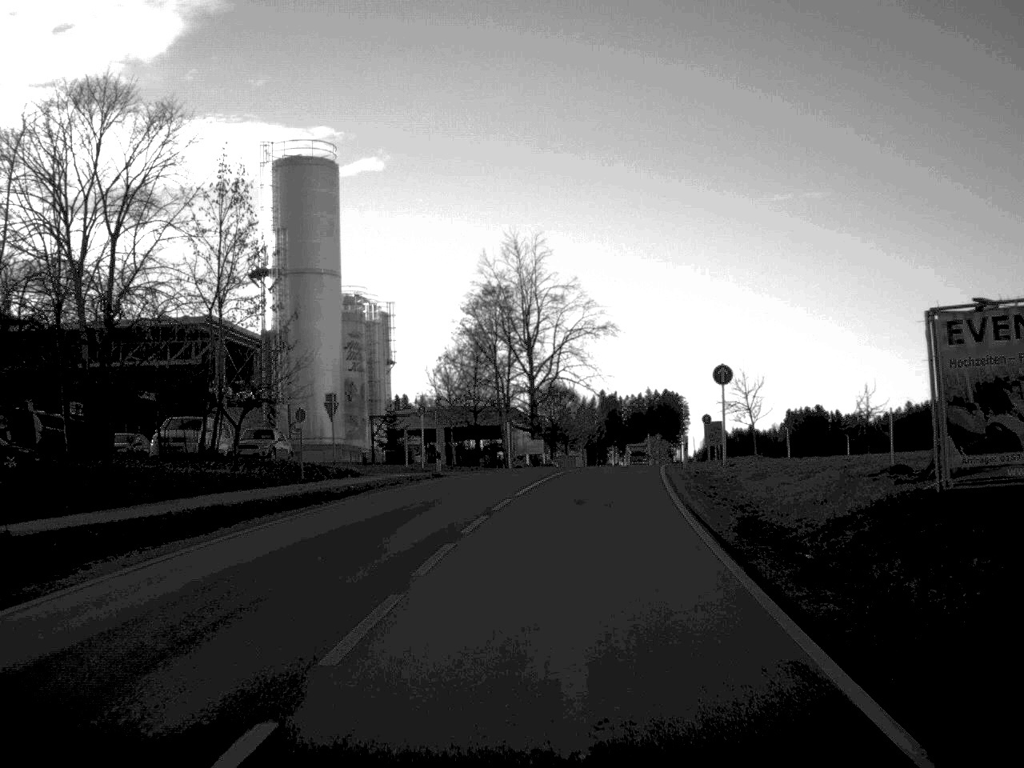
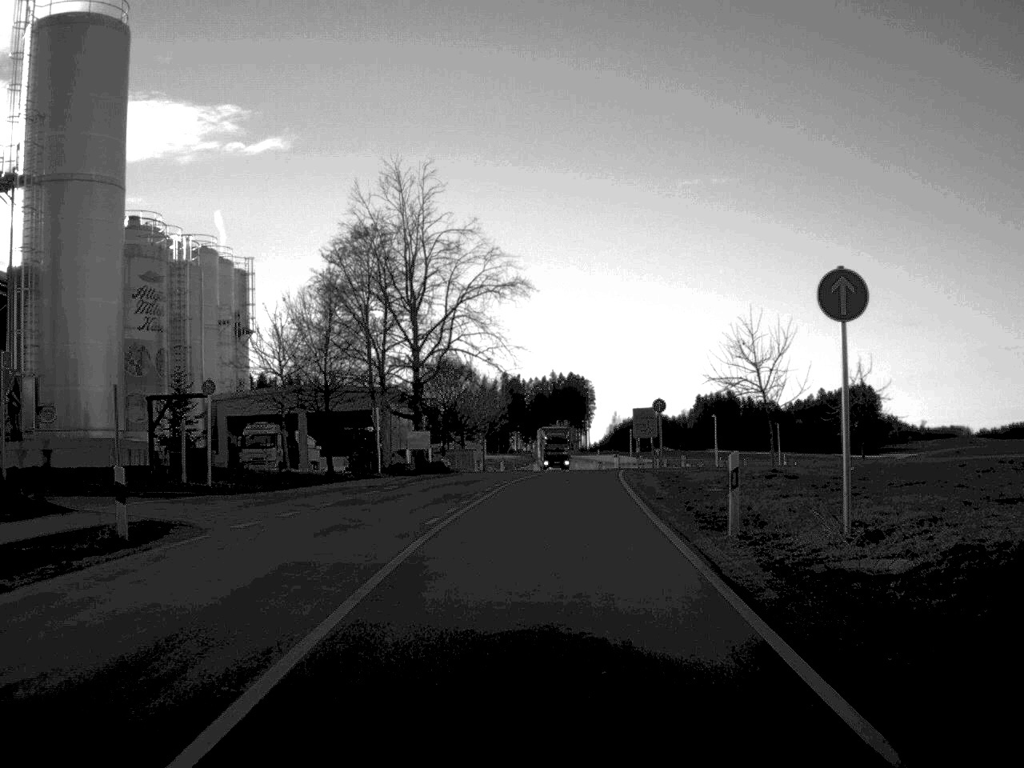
(+1.0, +23.9) m; +4°
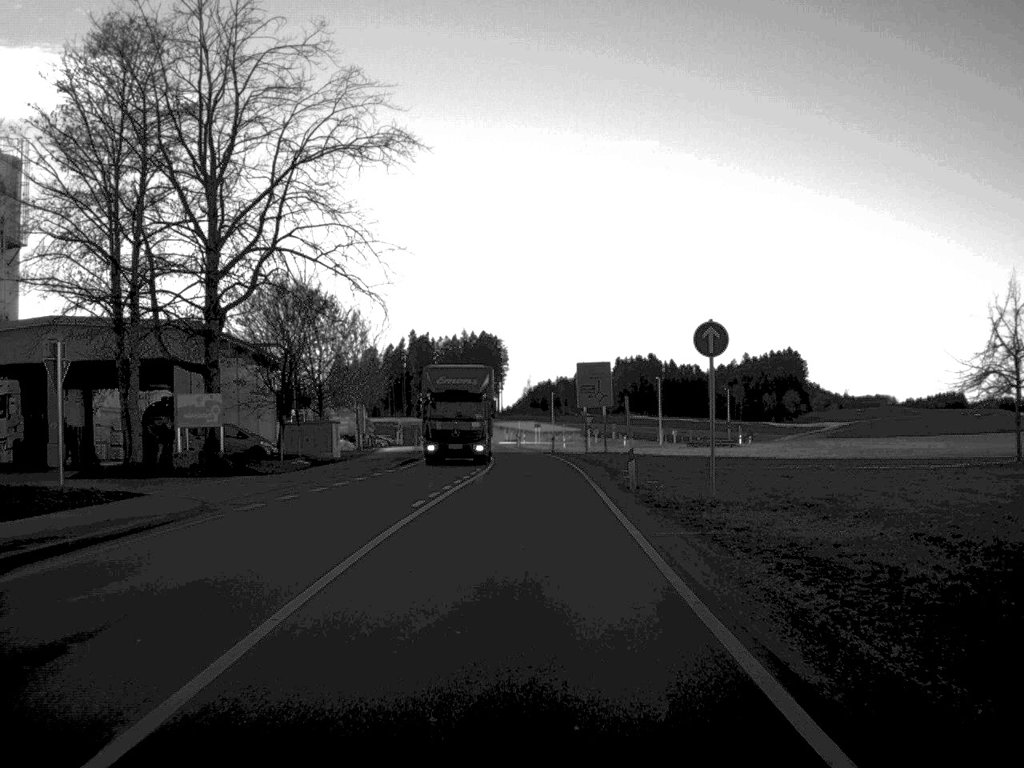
(+1.0, +33.7) m; +4°
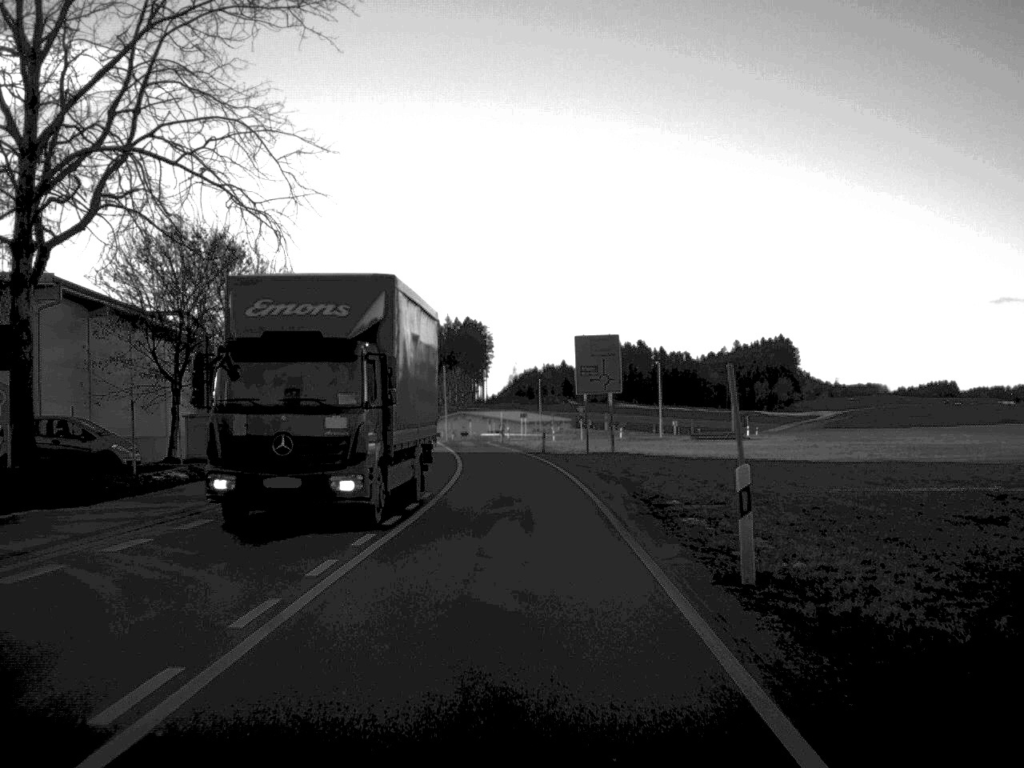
(+0.1, +15.8) m; +1°
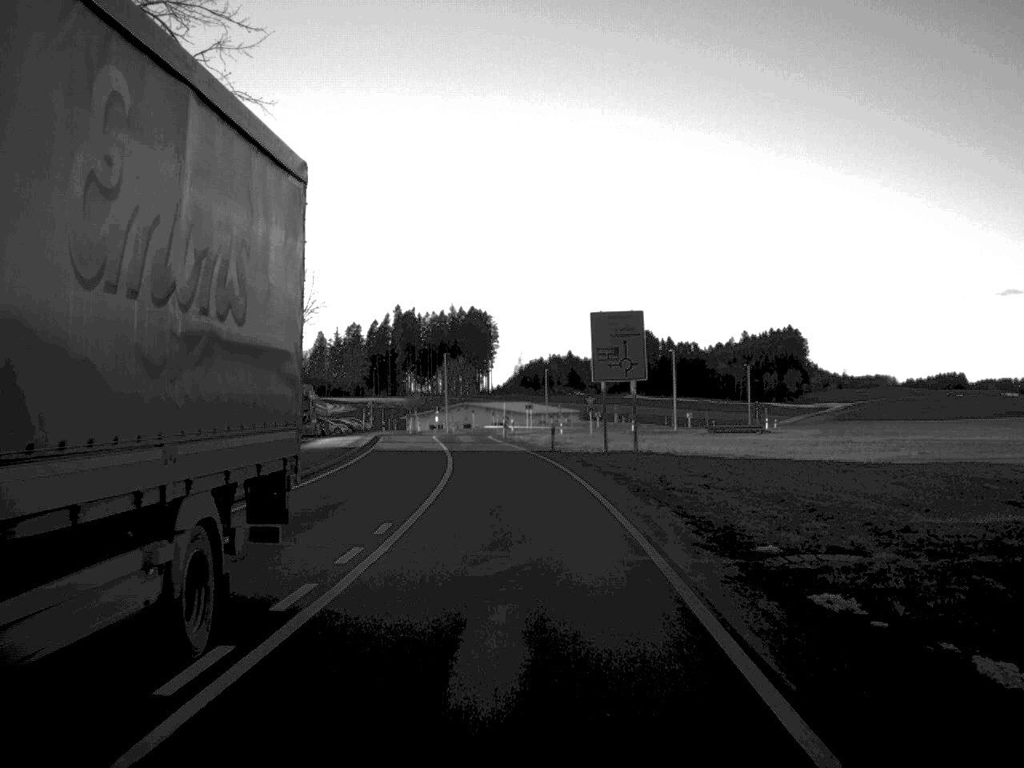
(0.0, +8.3) m; 0°
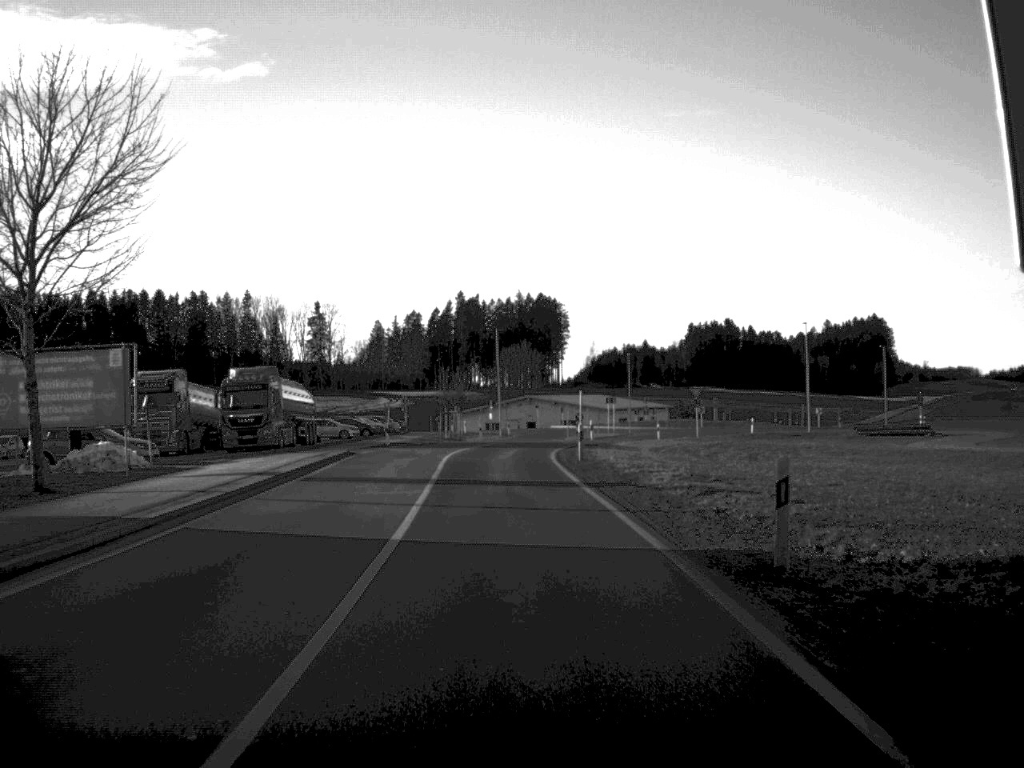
(-0.7, +33.6) m; -3°
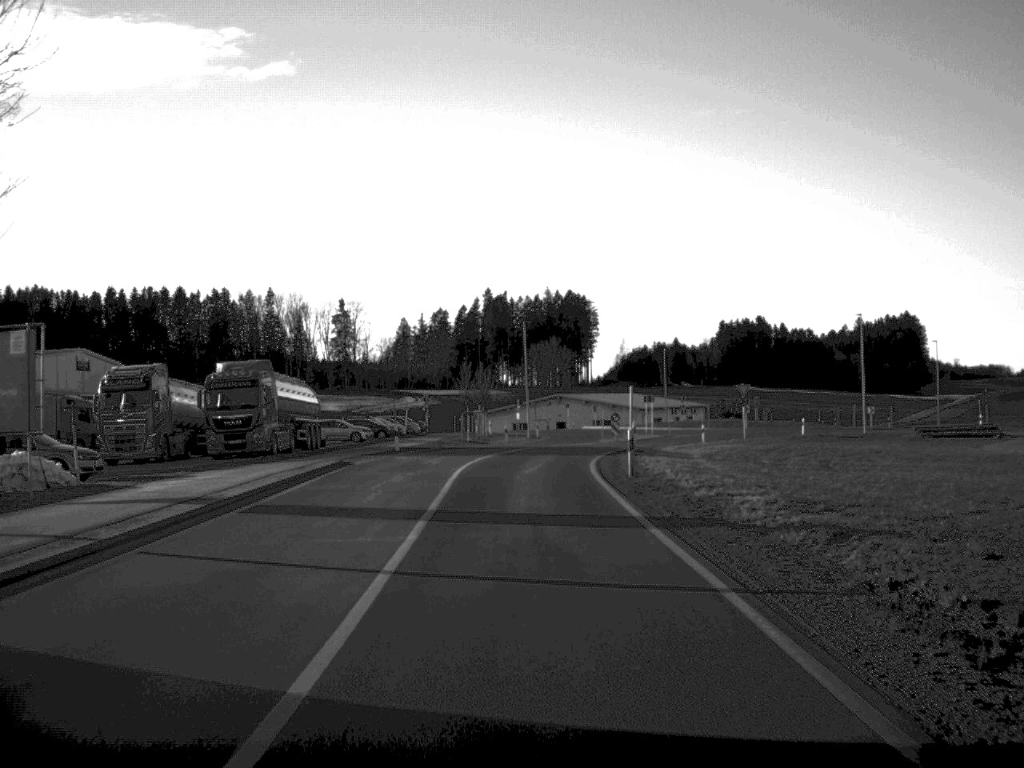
(-0.1, +7.9) m; -1°
